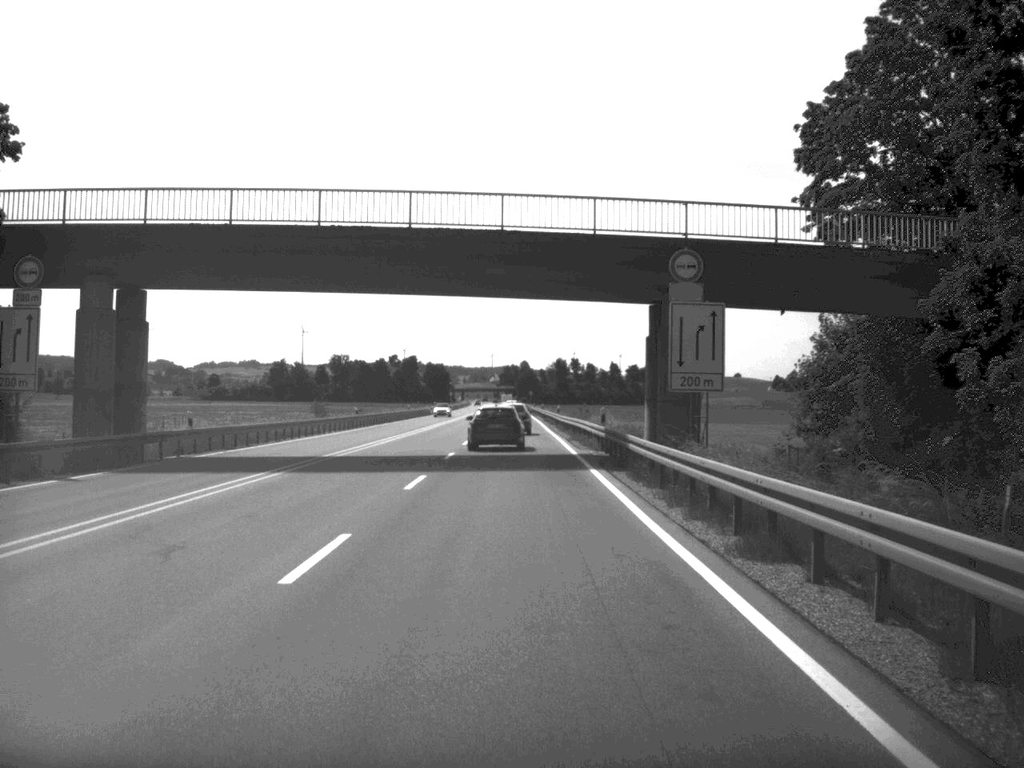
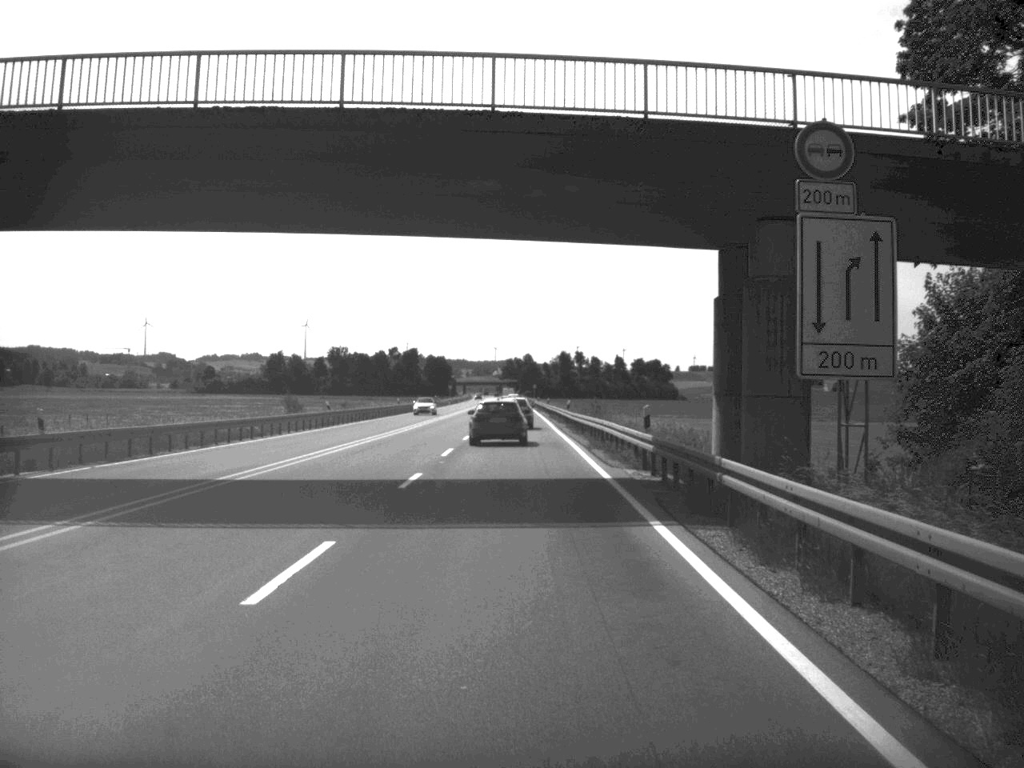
(0.0, +13.2) m; 0°
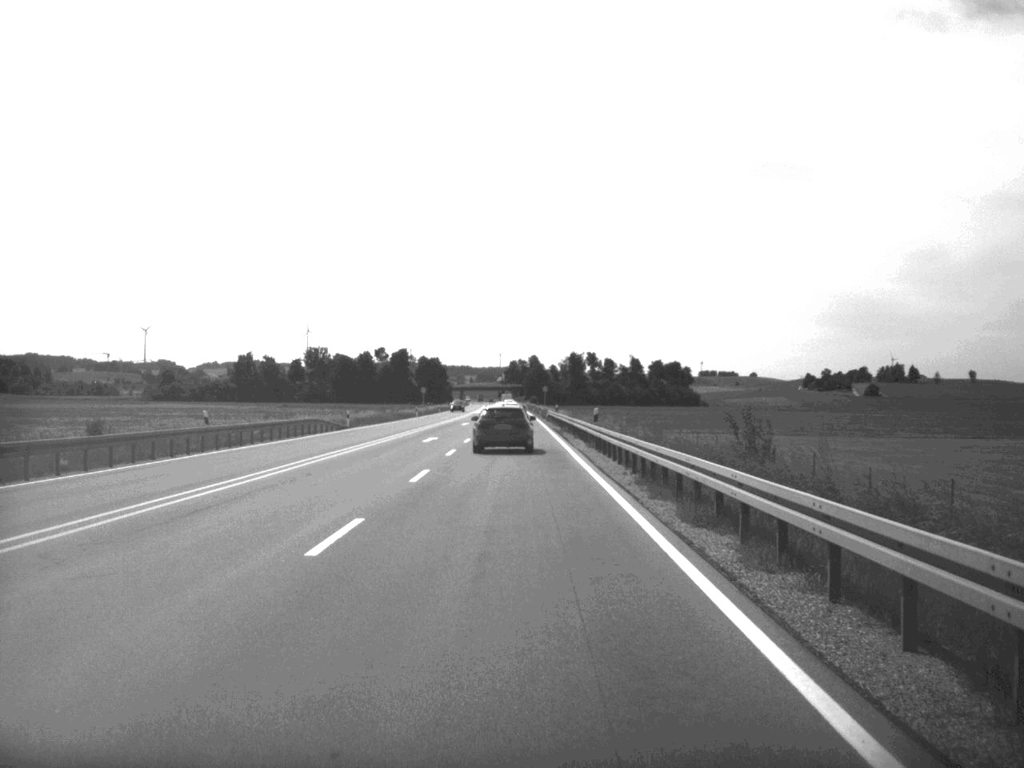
(-0.1, +68.5) m; 0°
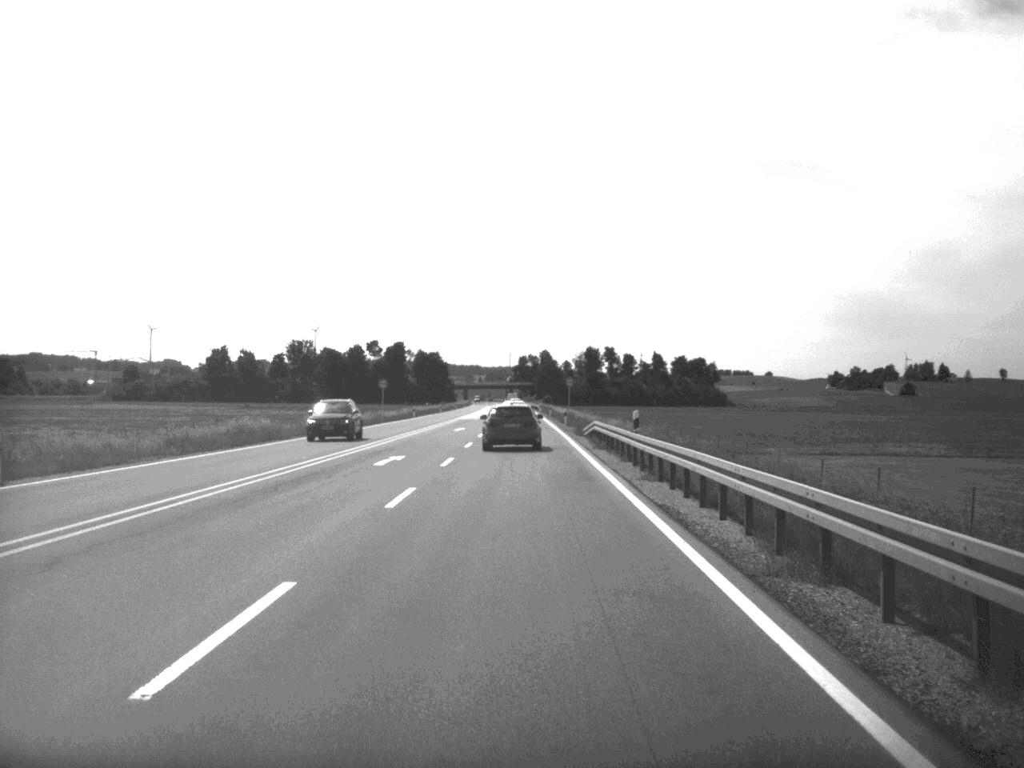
(-0.3, +54.1) m; -1°
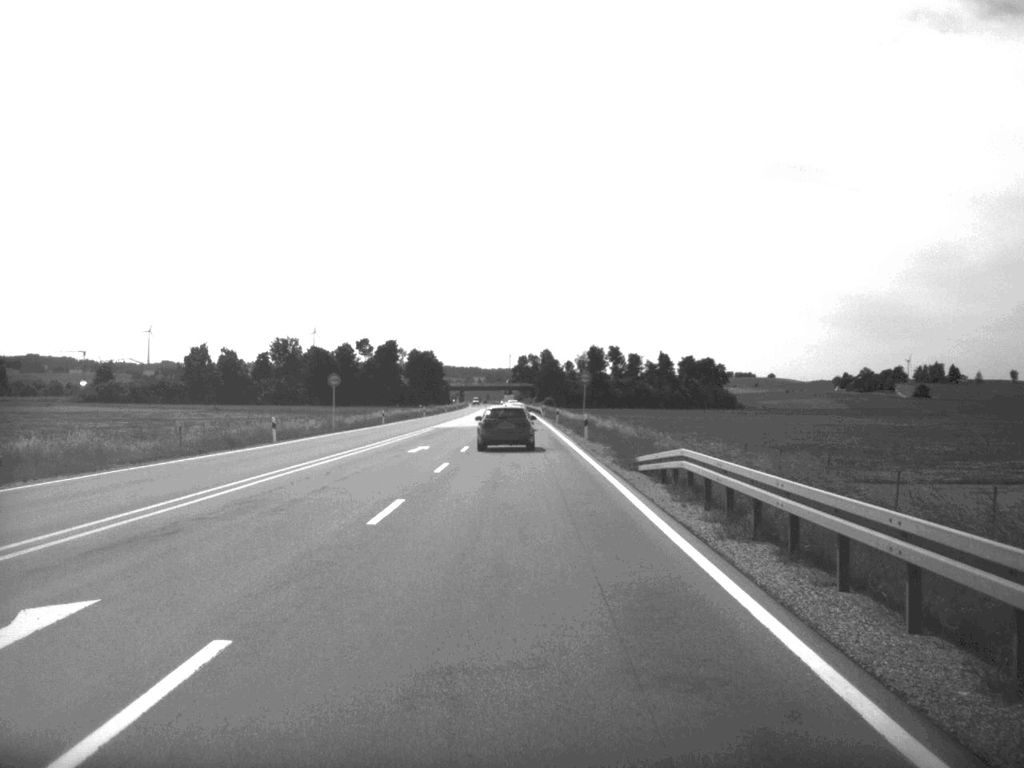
(0.0, +26.1) m; 0°
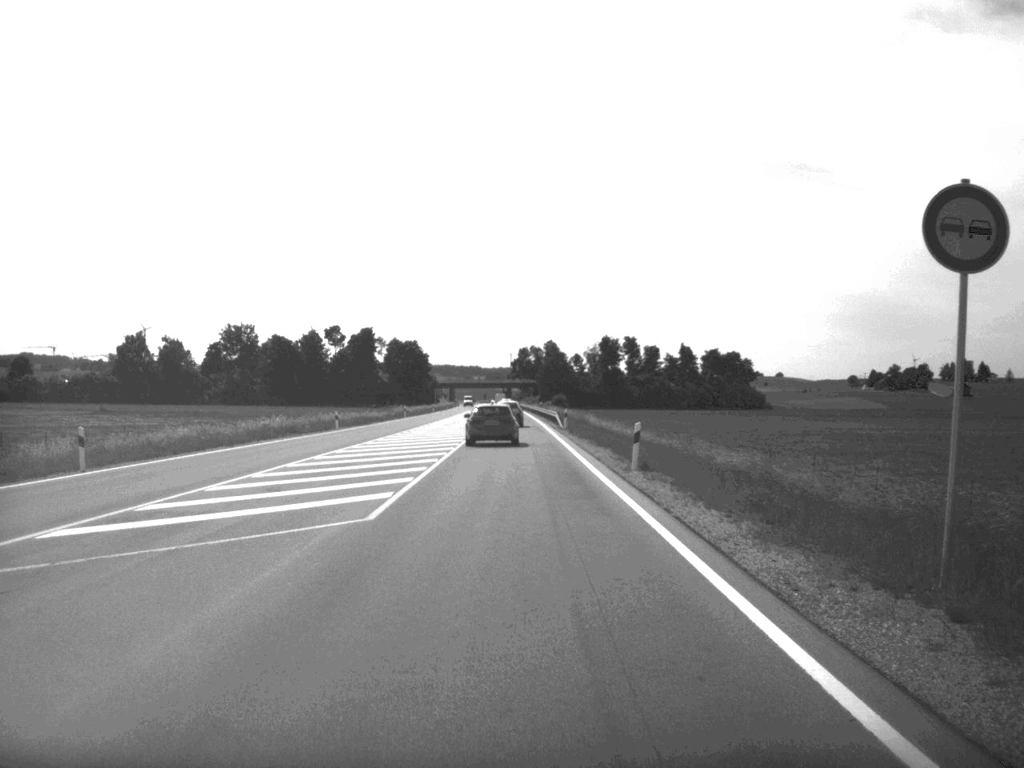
(-0.1, +66.6) m; 0°
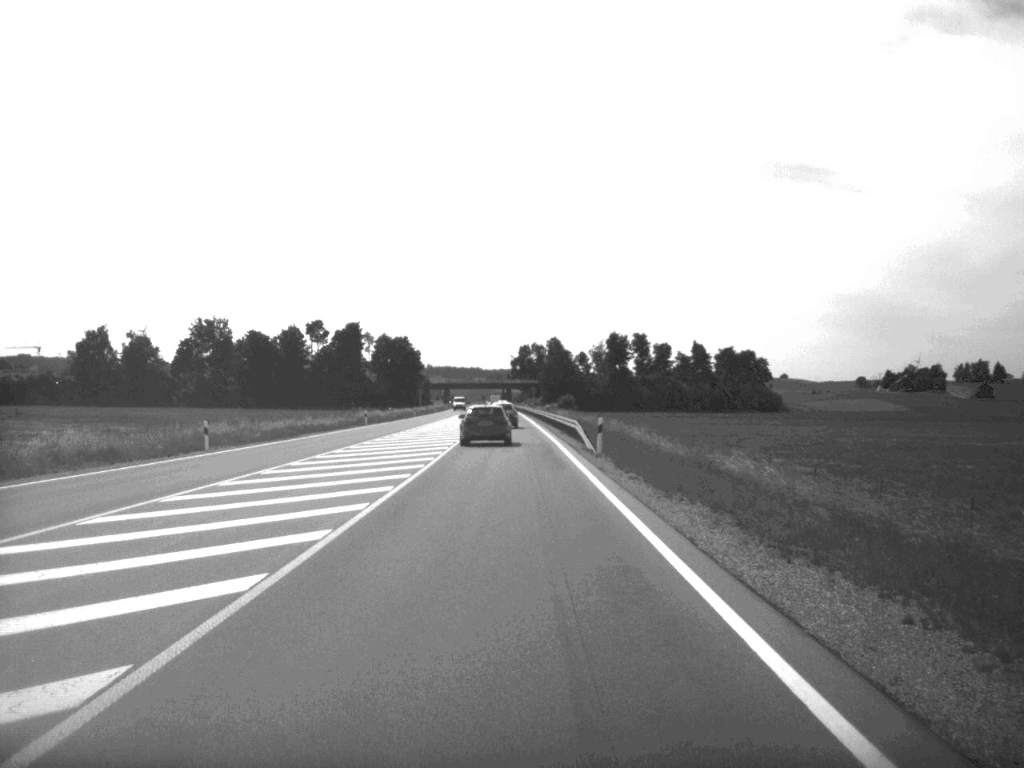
(0.0, +28.6) m; 0°
